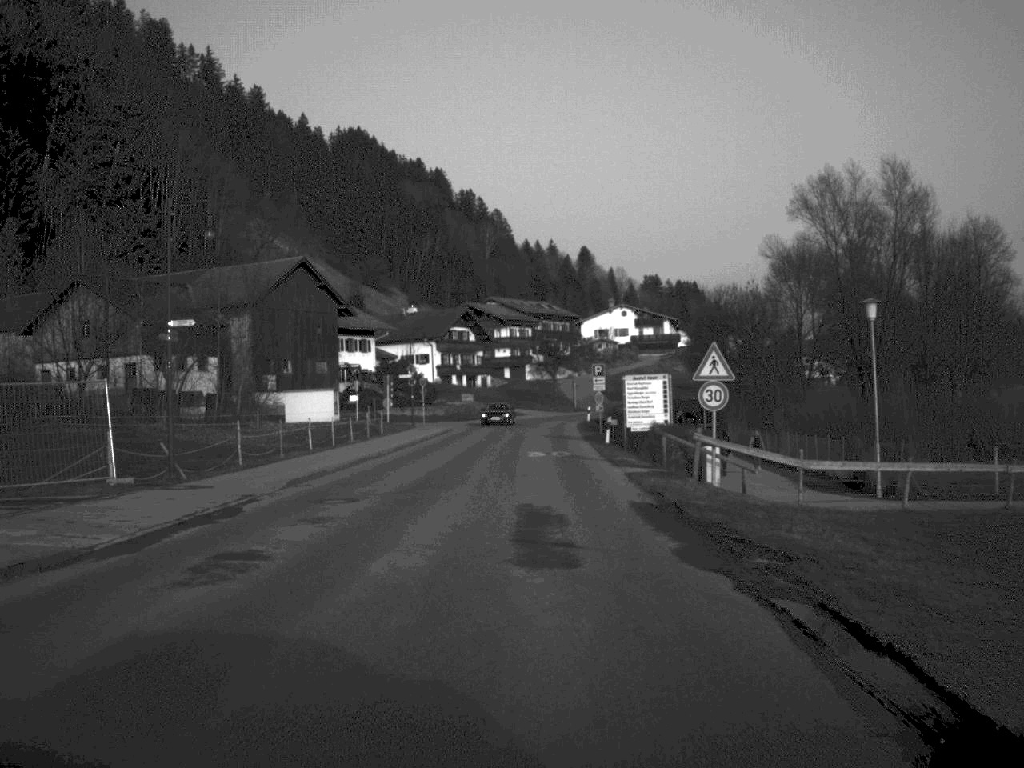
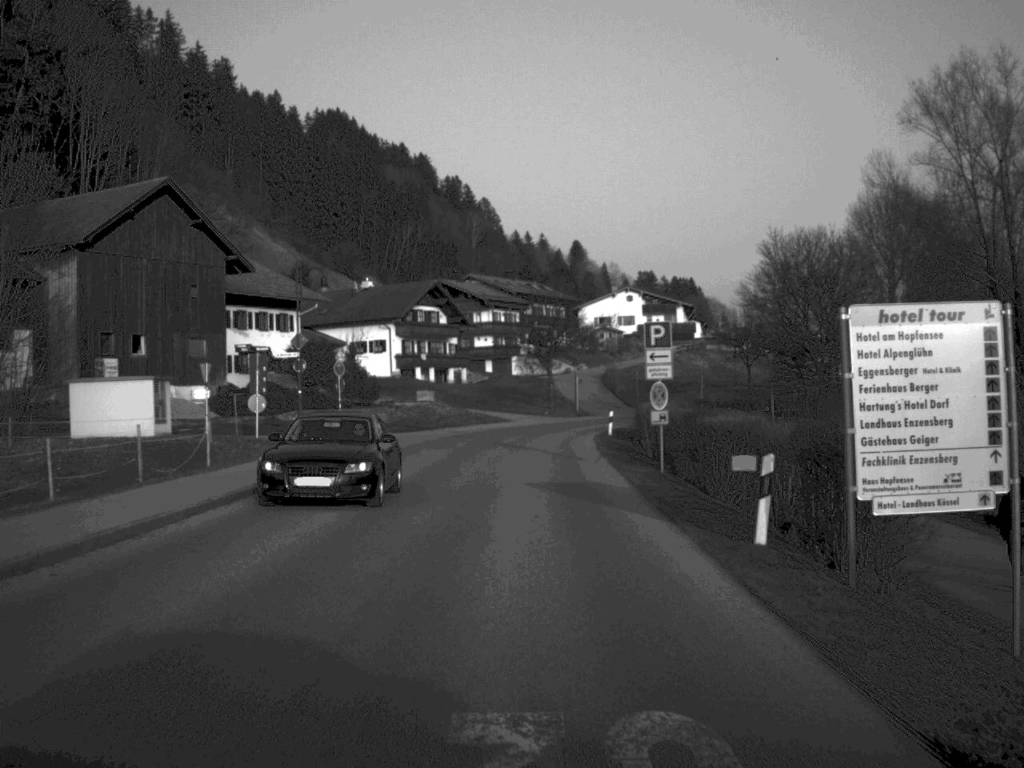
(+0.3, +33.0) m; 0°
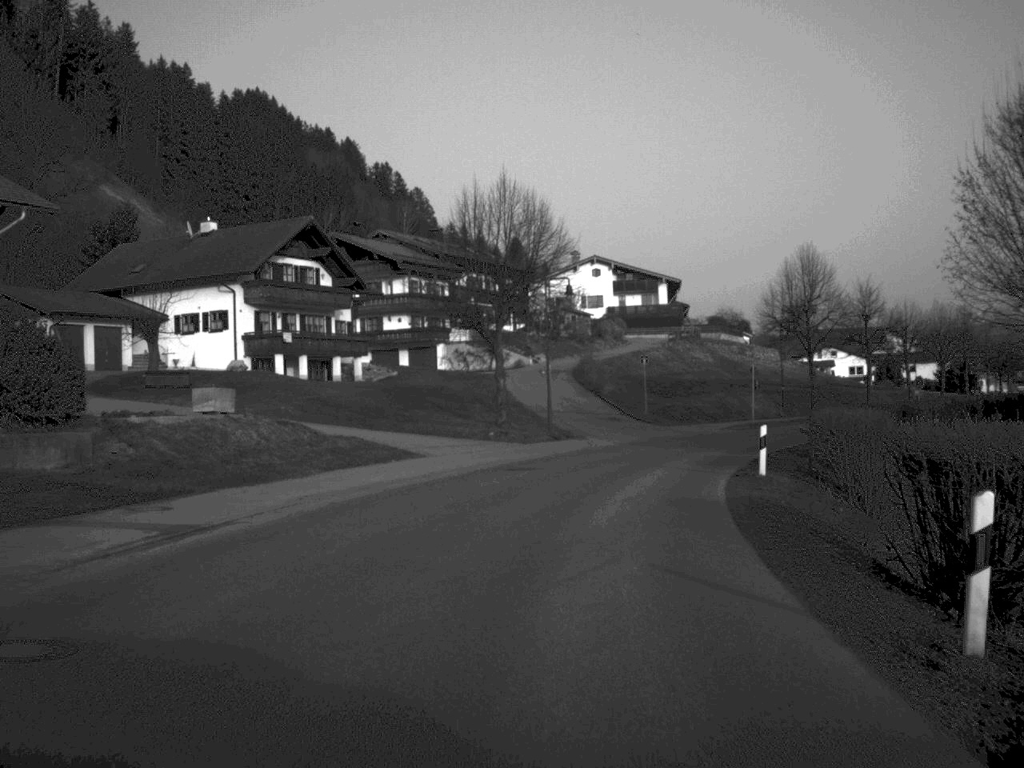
(+0.3, +43.0) m; +3°
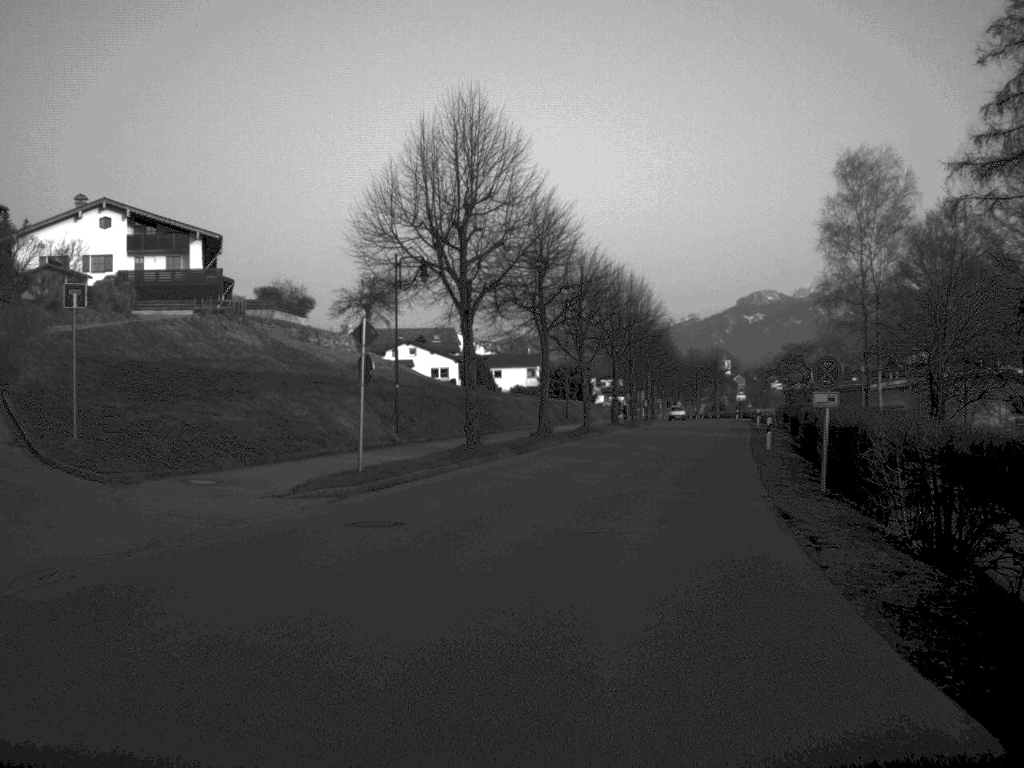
(+5.4, +38.0) m; +20°
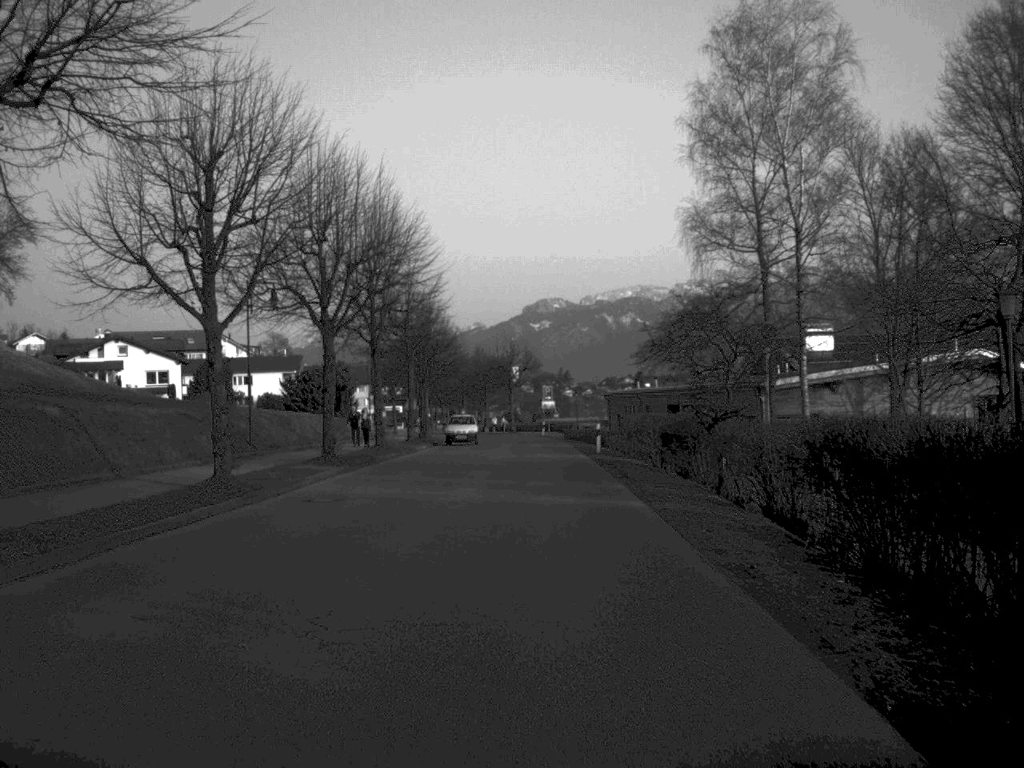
(+4.1, +35.2) m; +9°
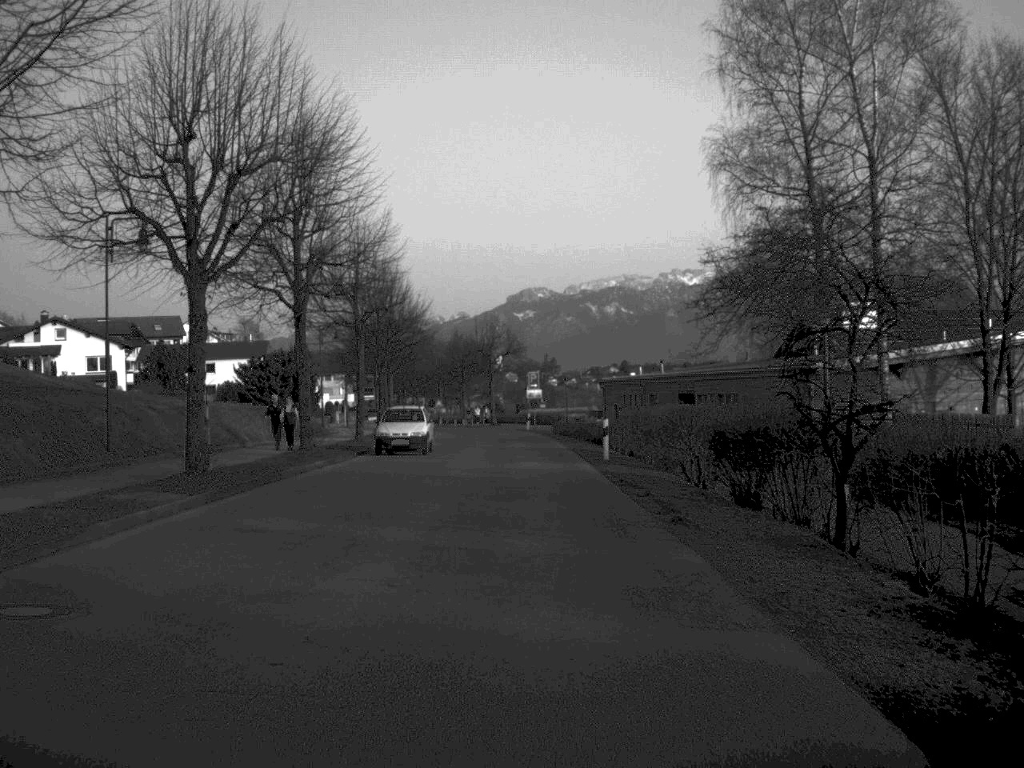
(+0.1, +13.1) m; +1°
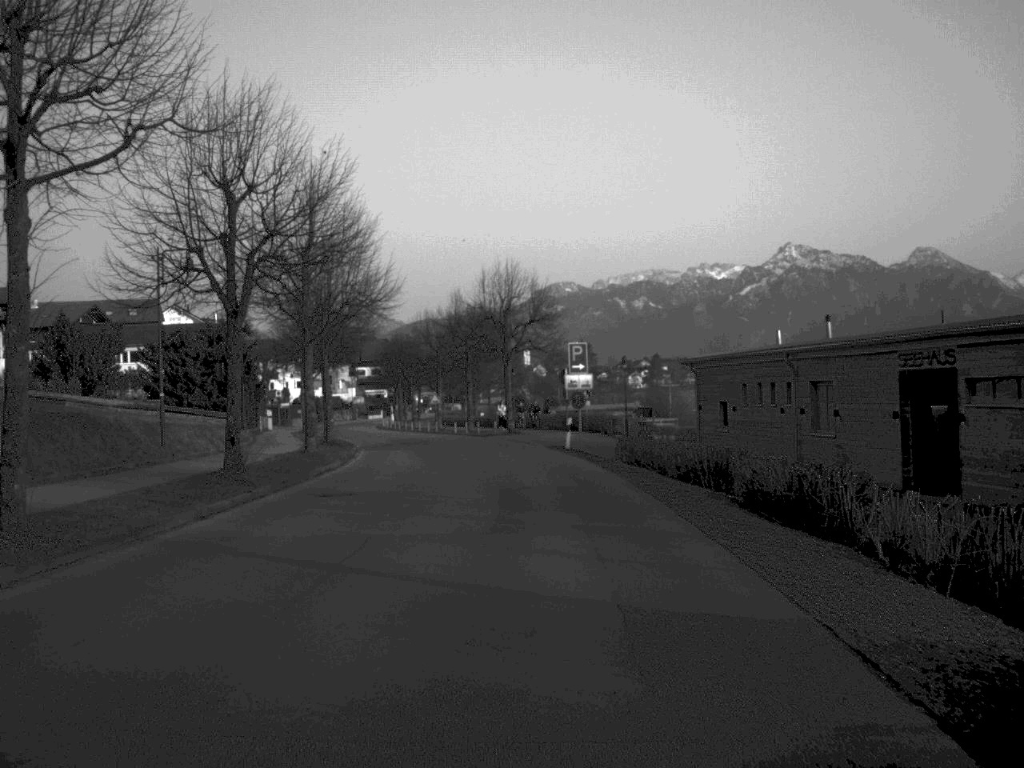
(-0.3, +34.6) m; -1°
